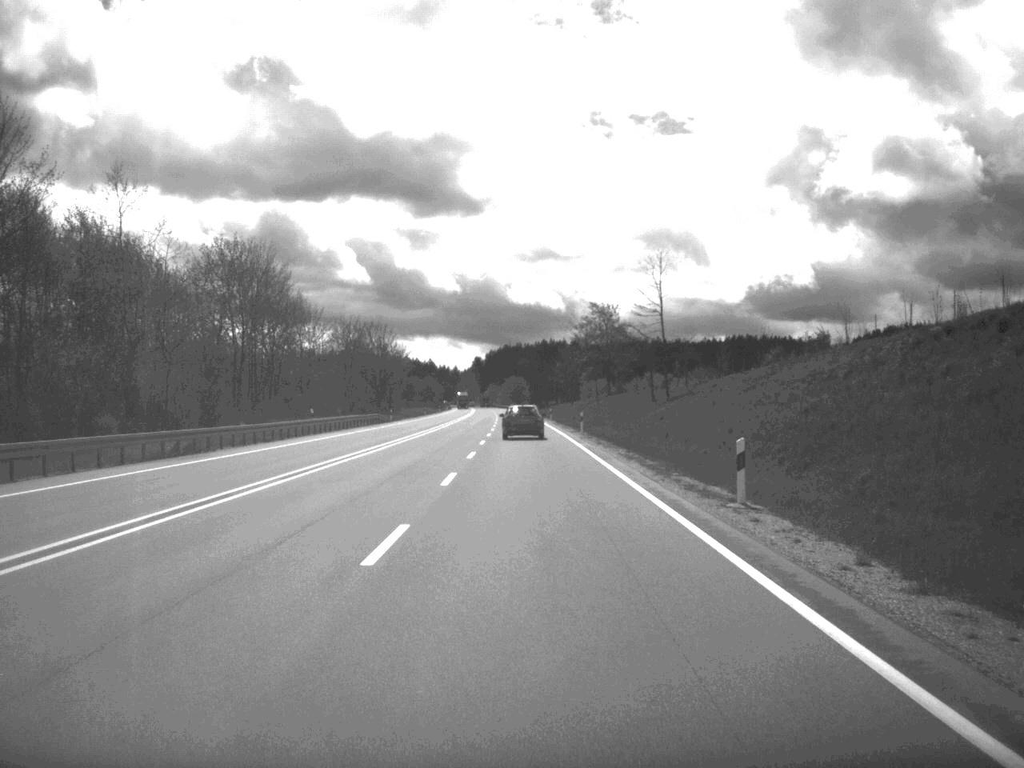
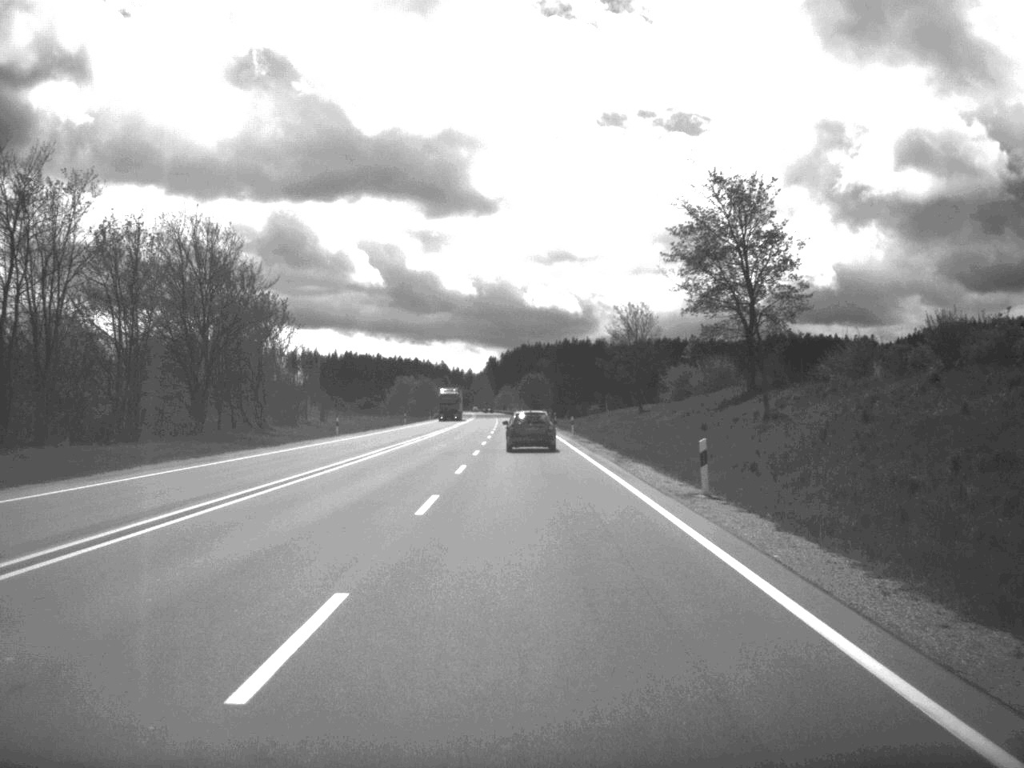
(-0.7, +88.5) m; -1°
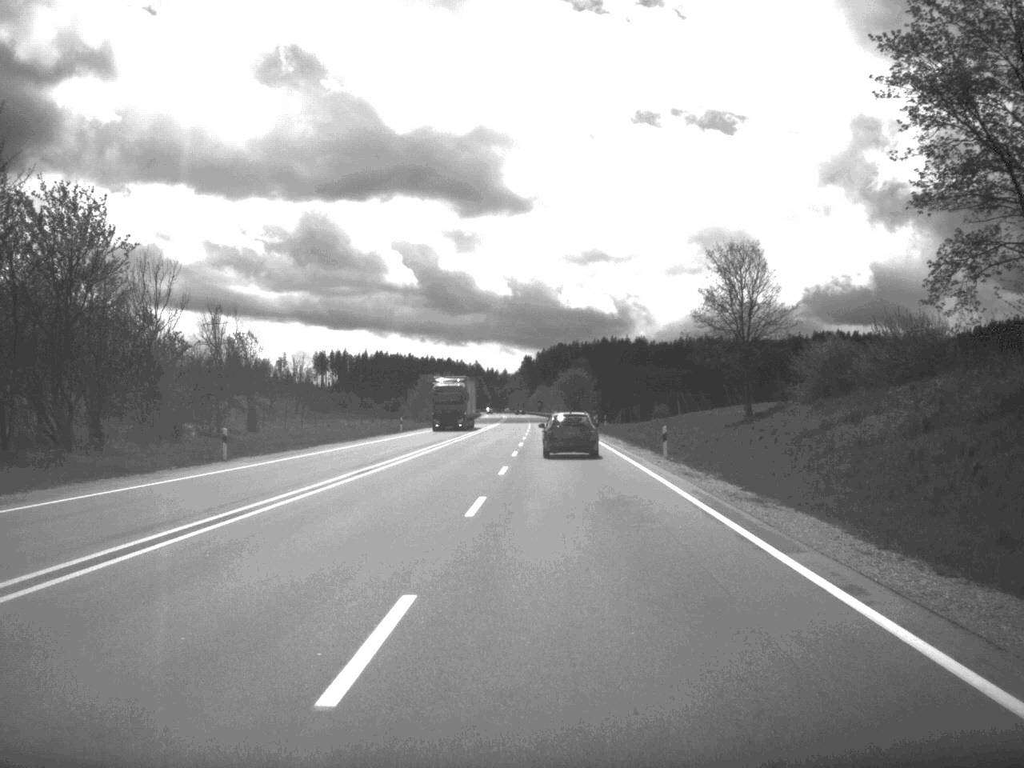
(-0.5, +35.6) m; -2°
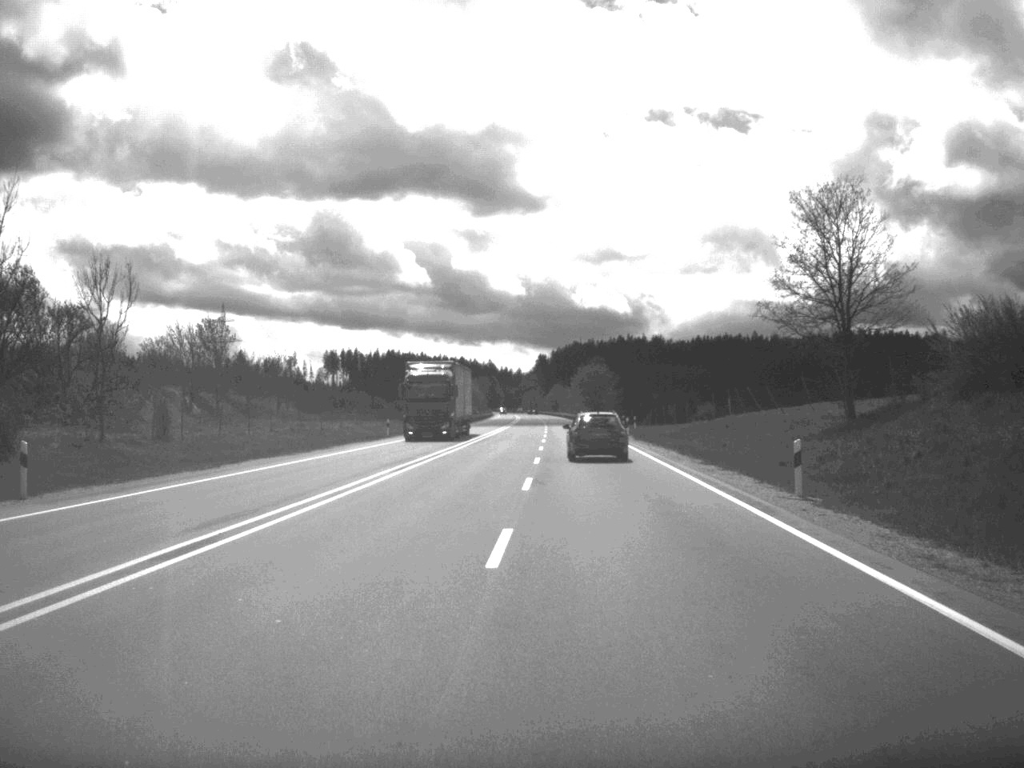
(-0.1, +17.9) m; -1°
